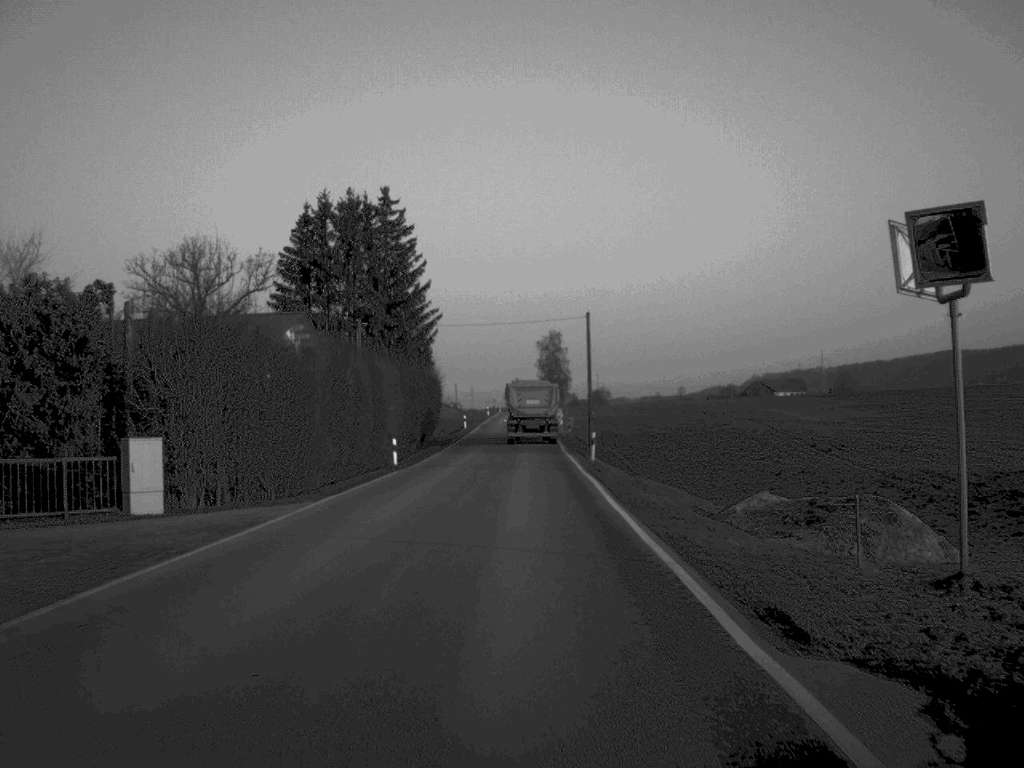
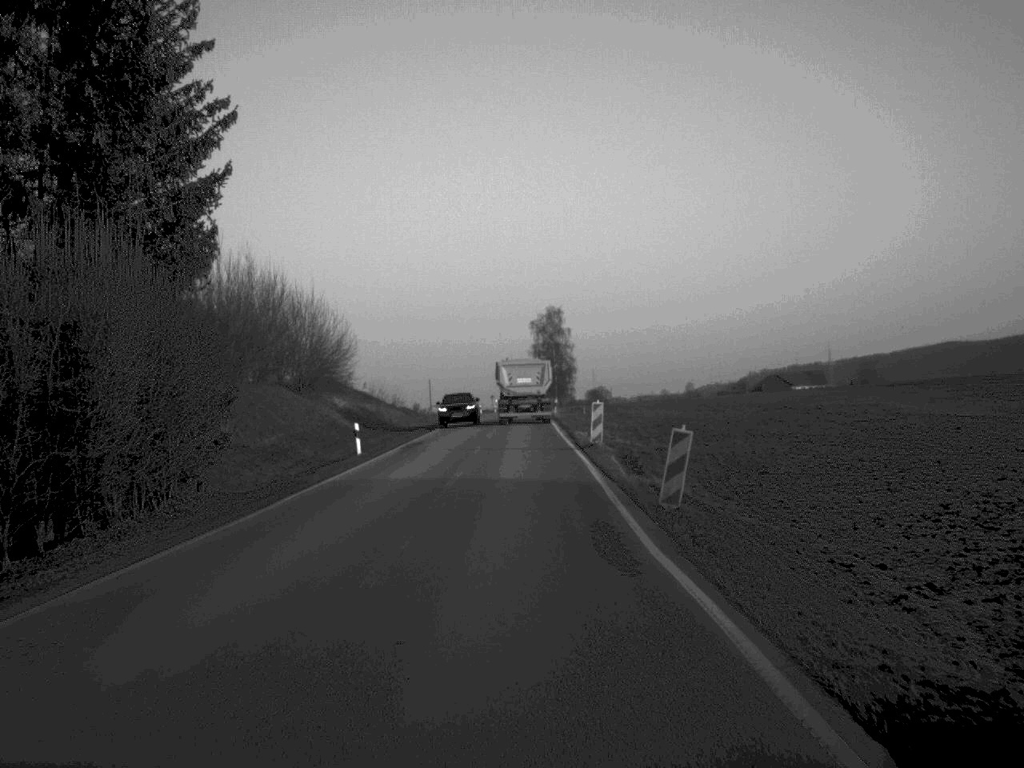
(+0.3, +56.9) m; 0°
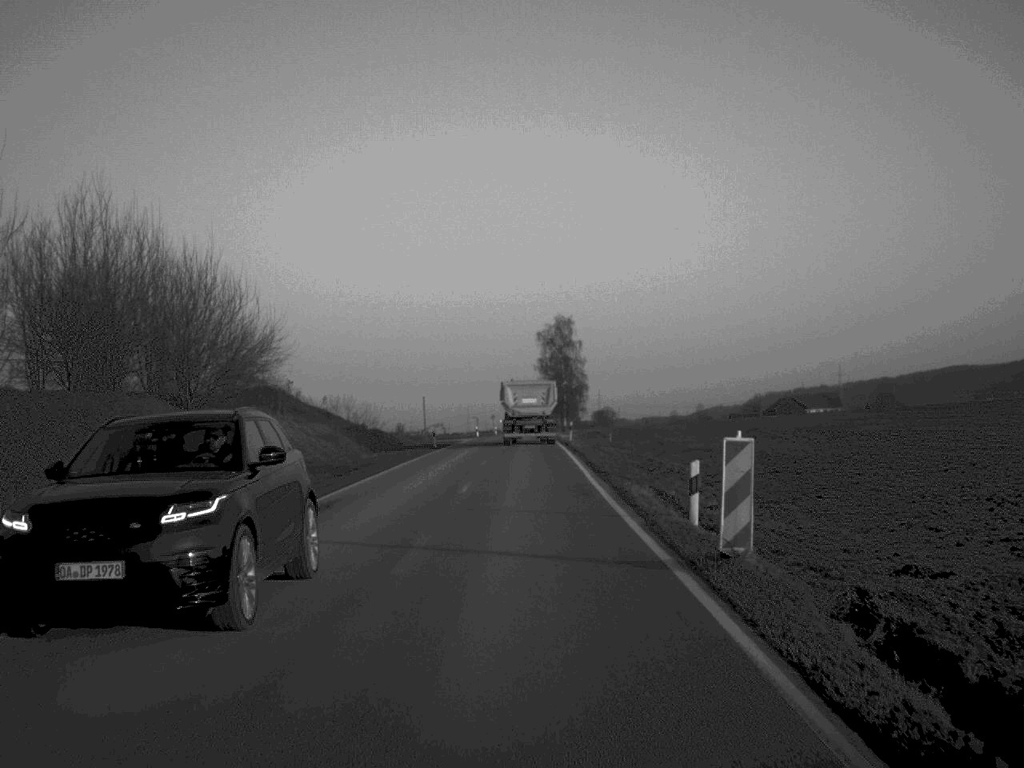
(-0.1, +21.6) m; 0°
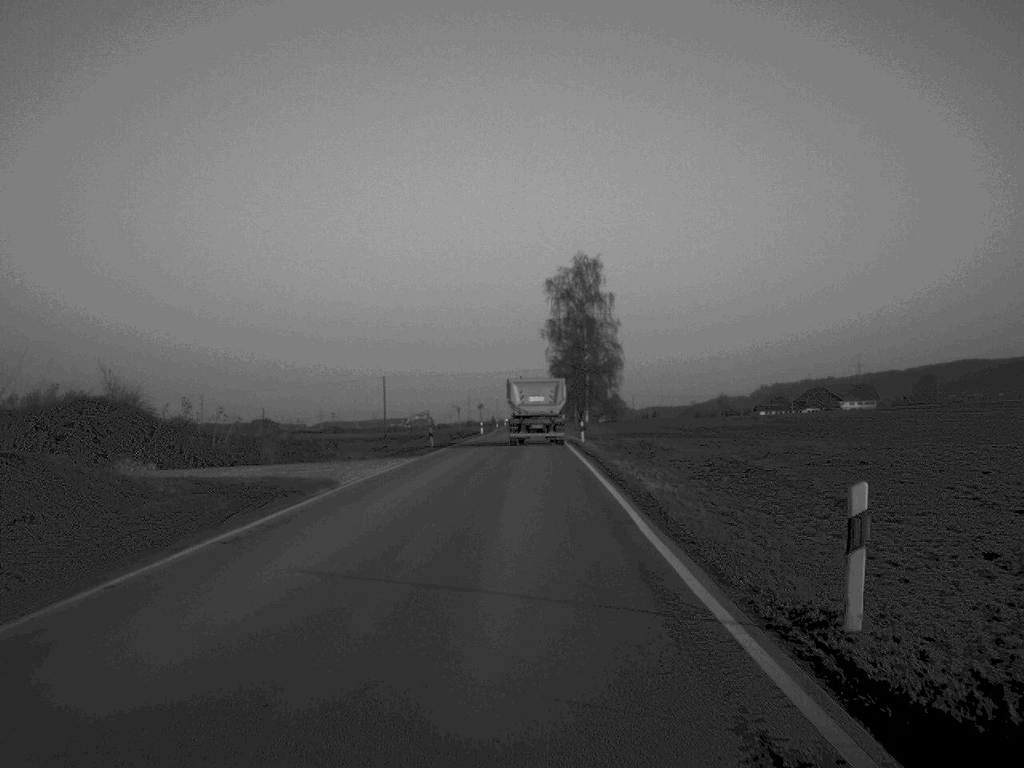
(+0.1, +57.1) m; 0°
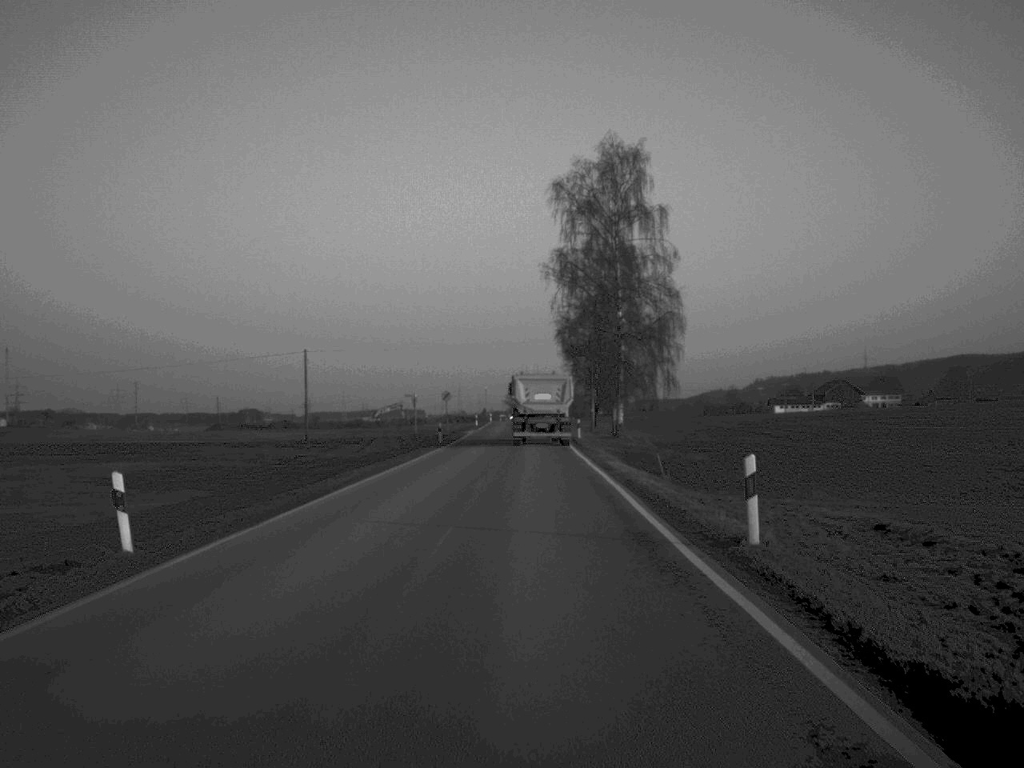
(+0.1, +45.8) m; 0°
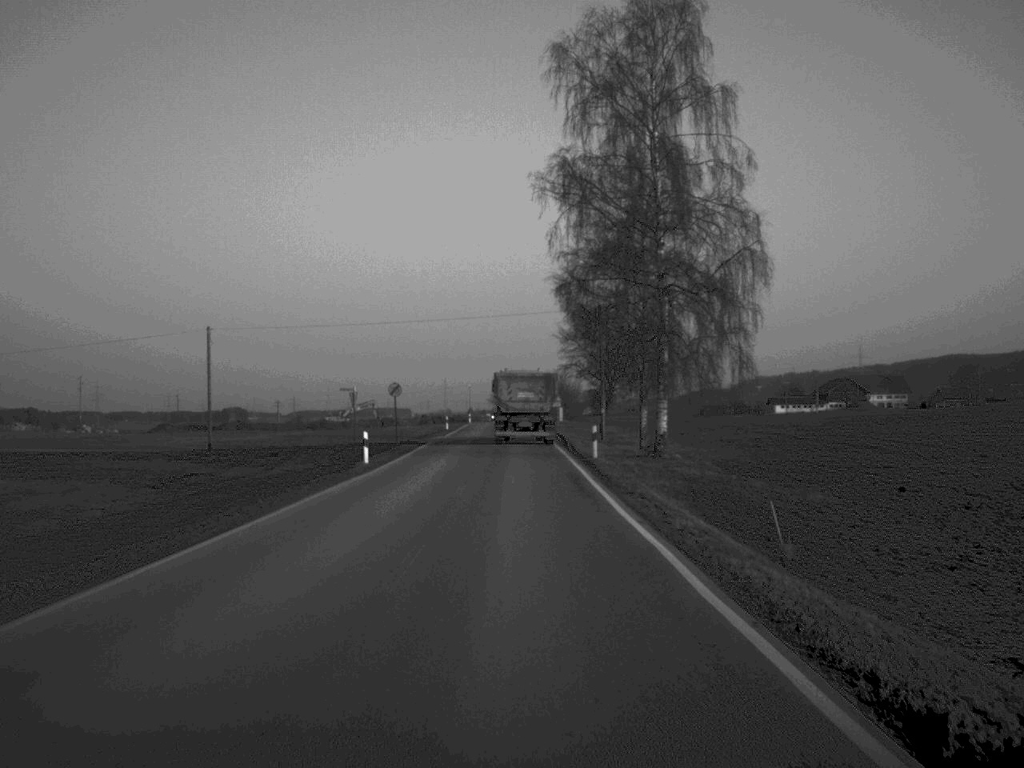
(+0.2, +25.2) m; +1°
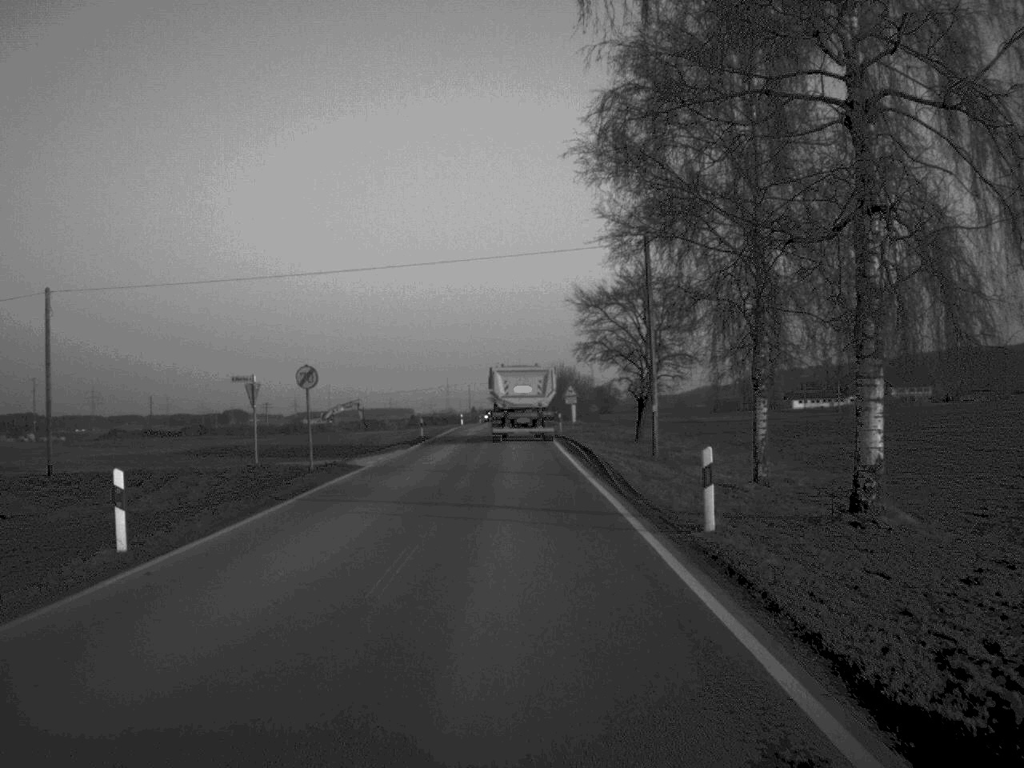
(0.0, +23.8) m; 0°
